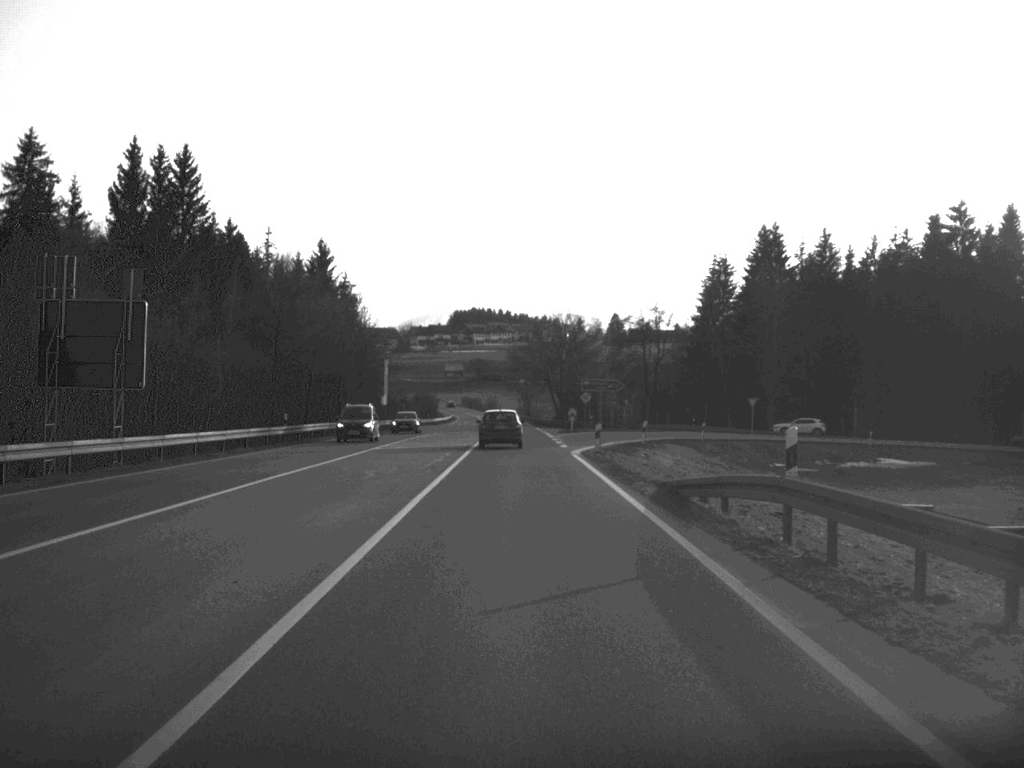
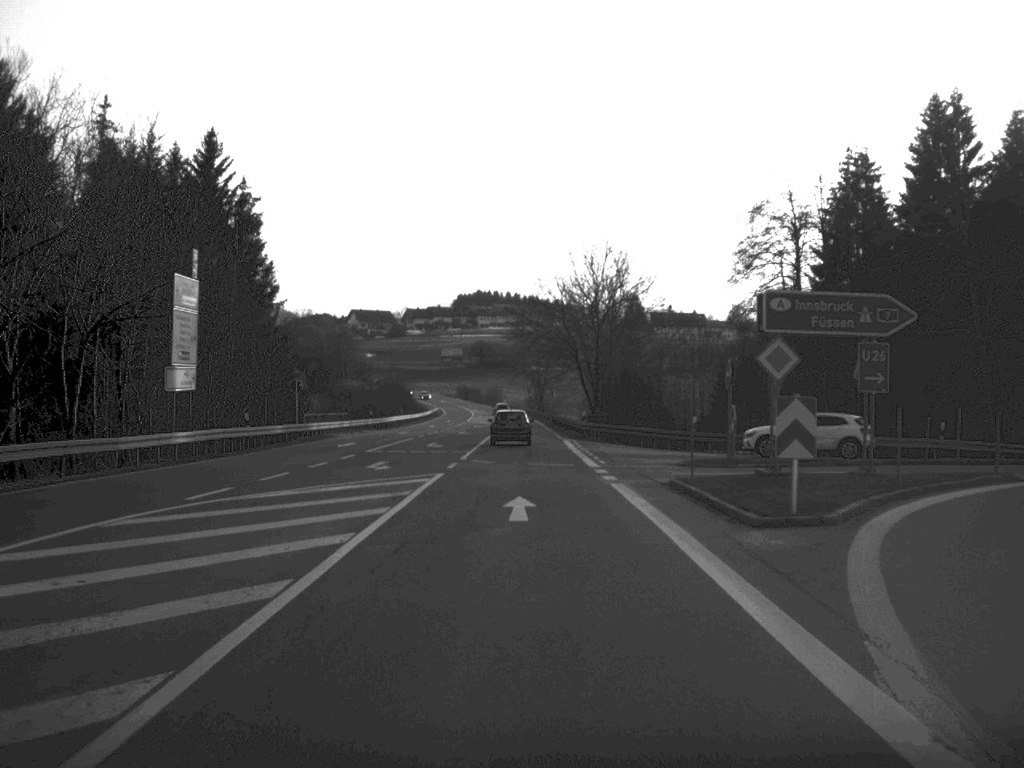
(-0.2, +63.9) m; 0°
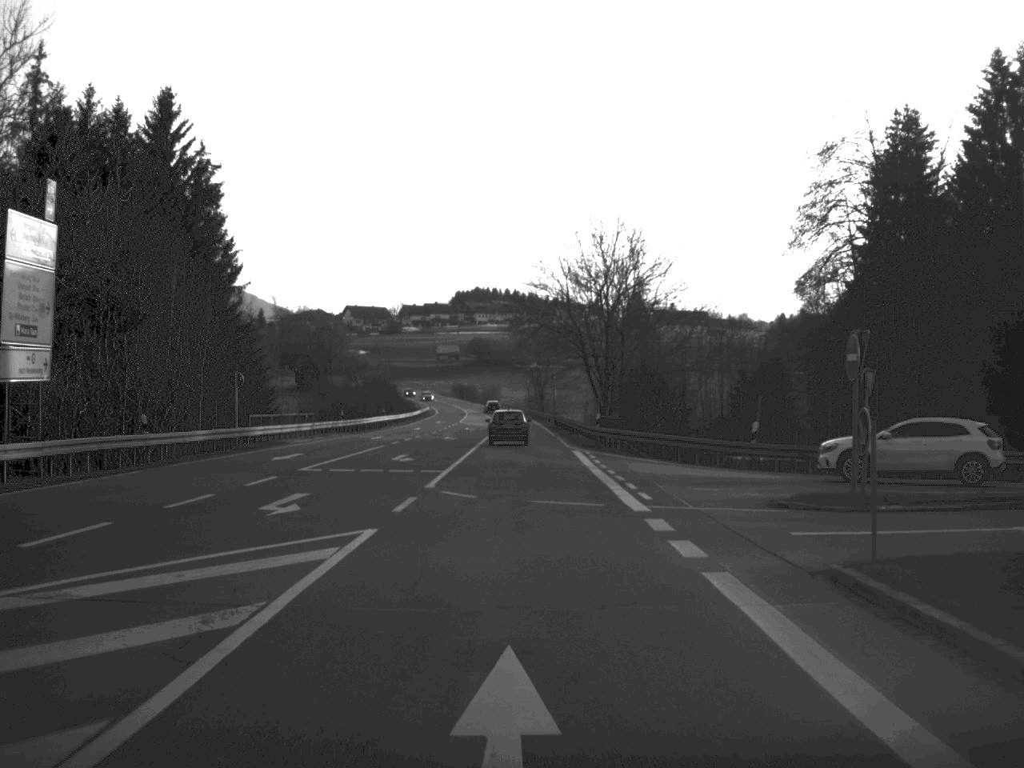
(0.0, +13.2) m; 0°
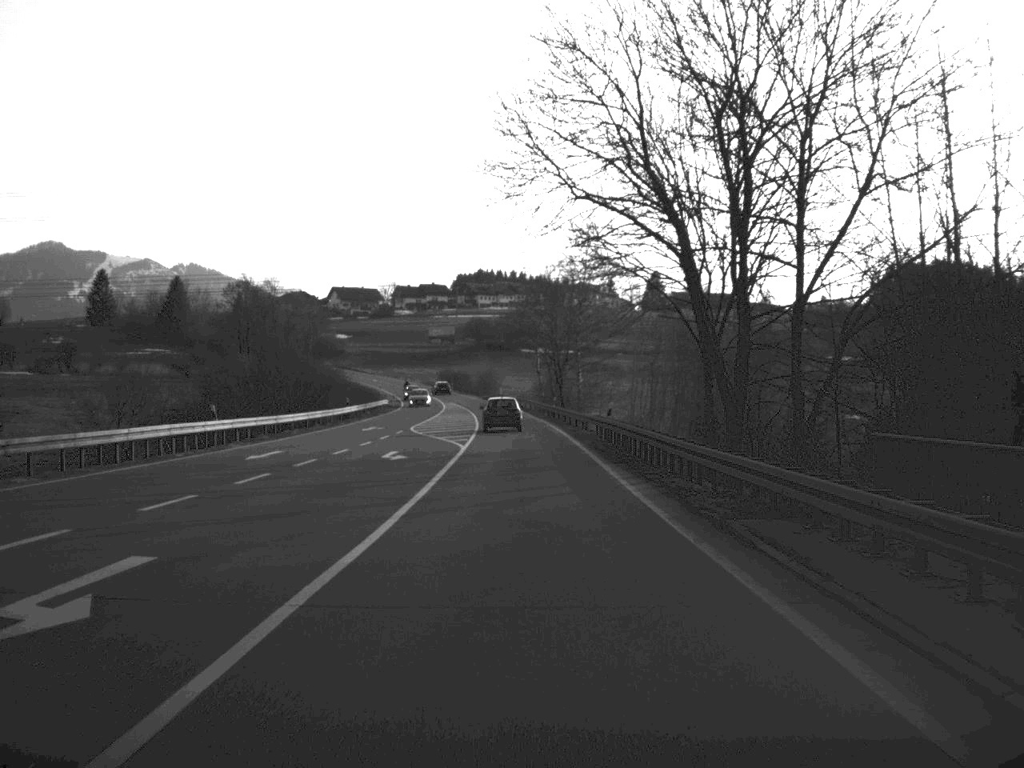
(-0.1, +54.5) m; 0°
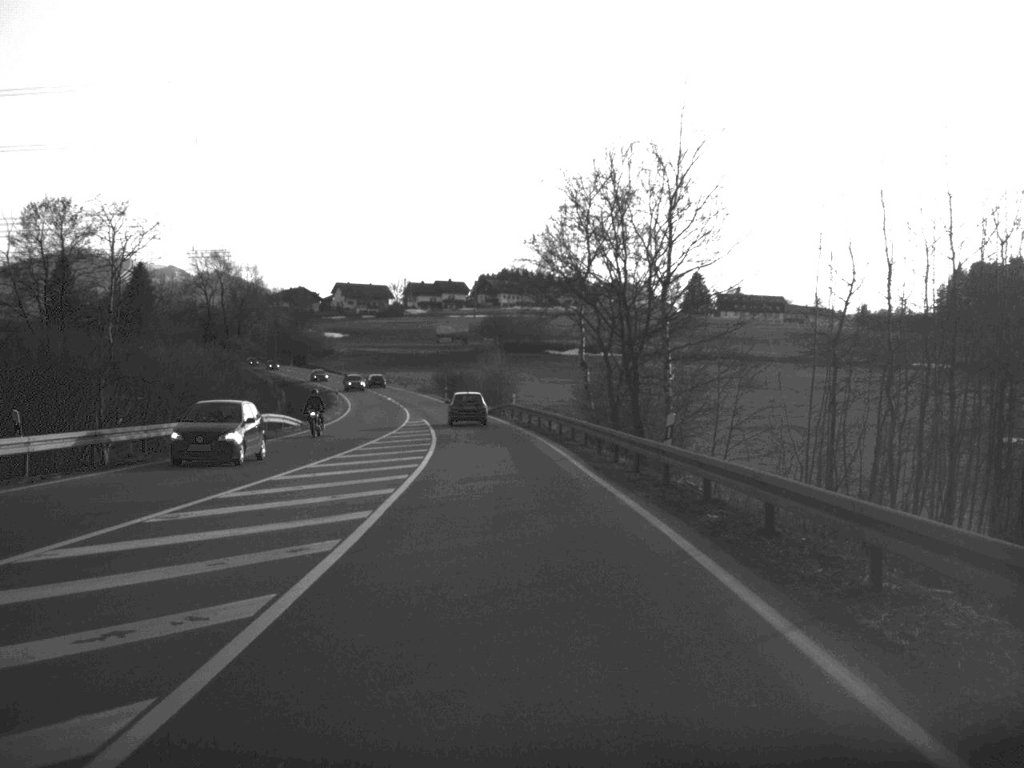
(-0.3, +52.3) m; -1°
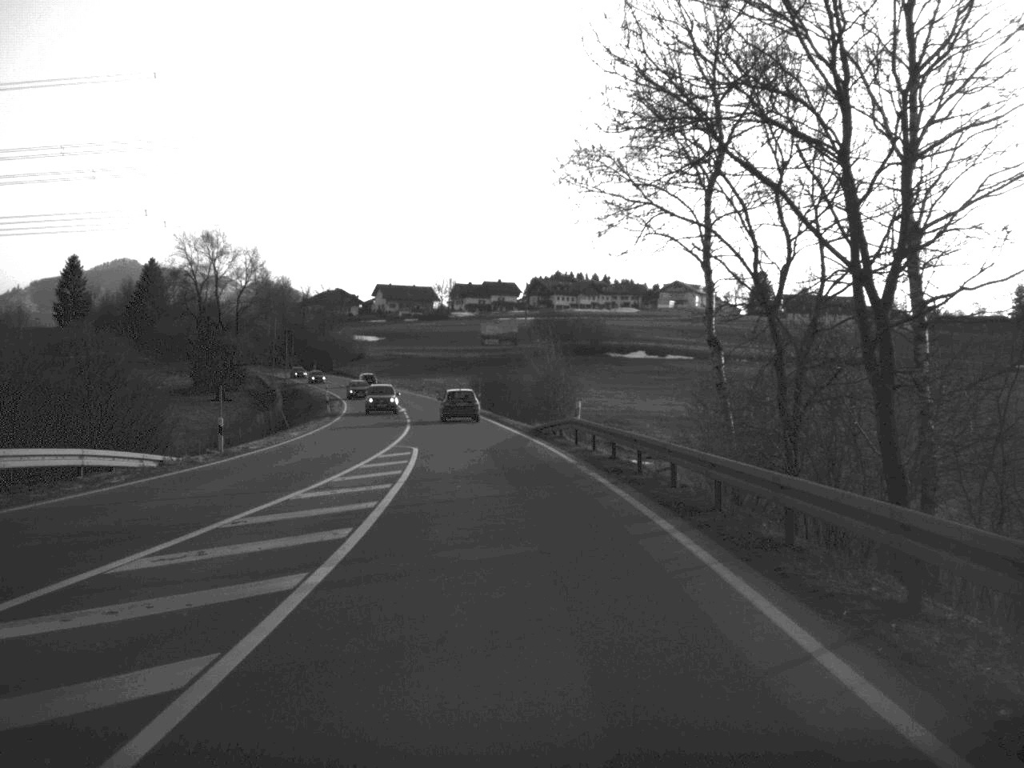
(-0.5, +28.7) m; -2°
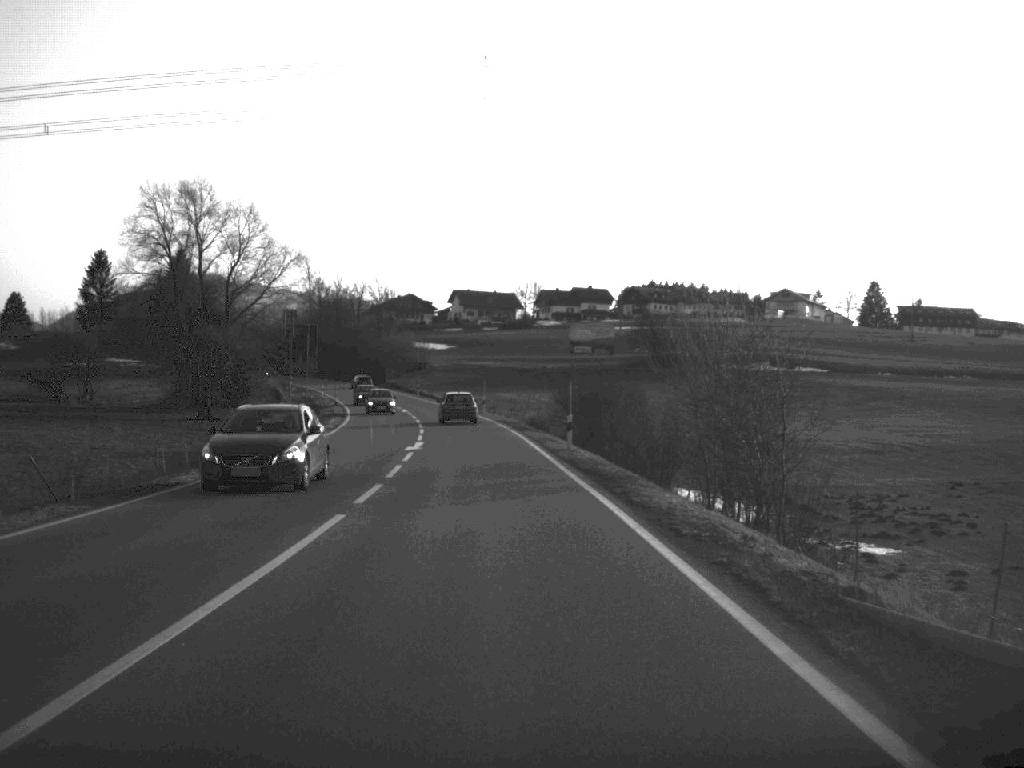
(-1.4, +38.9) m; -4°
